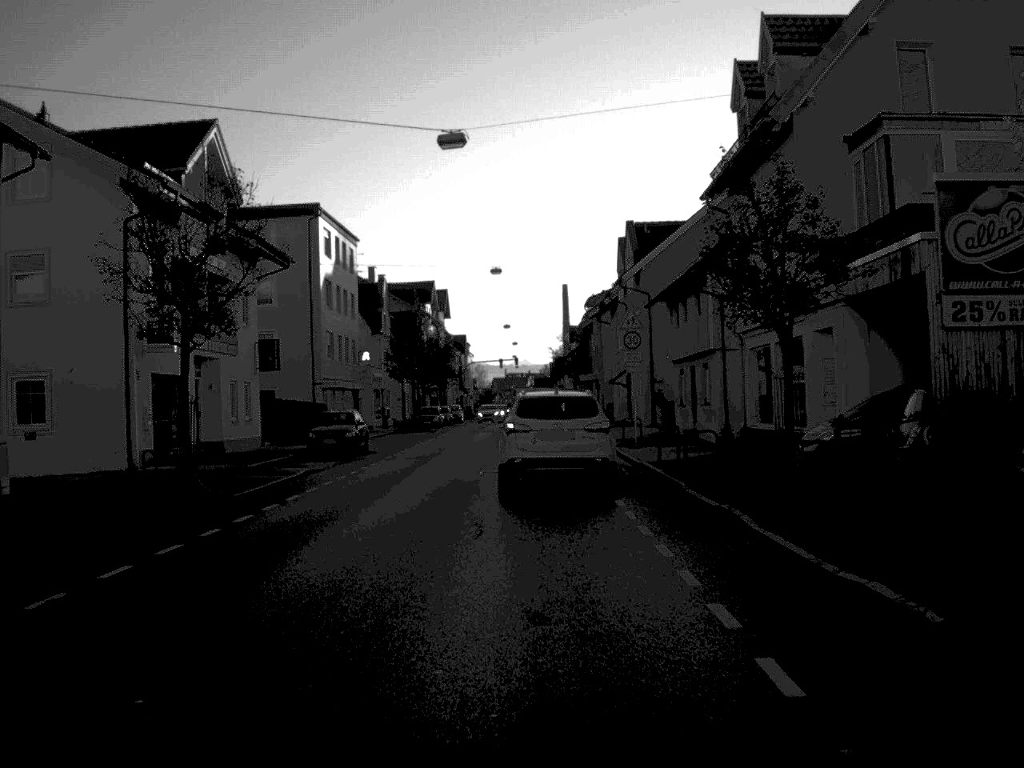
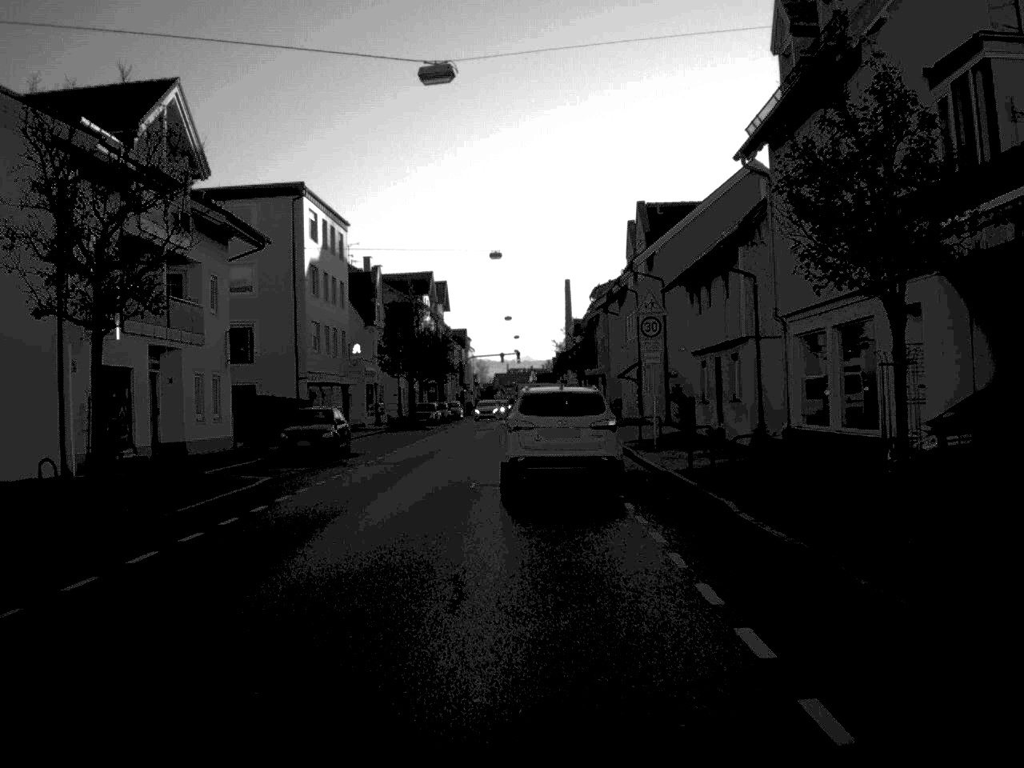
(0.0, +5.1) m; 0°
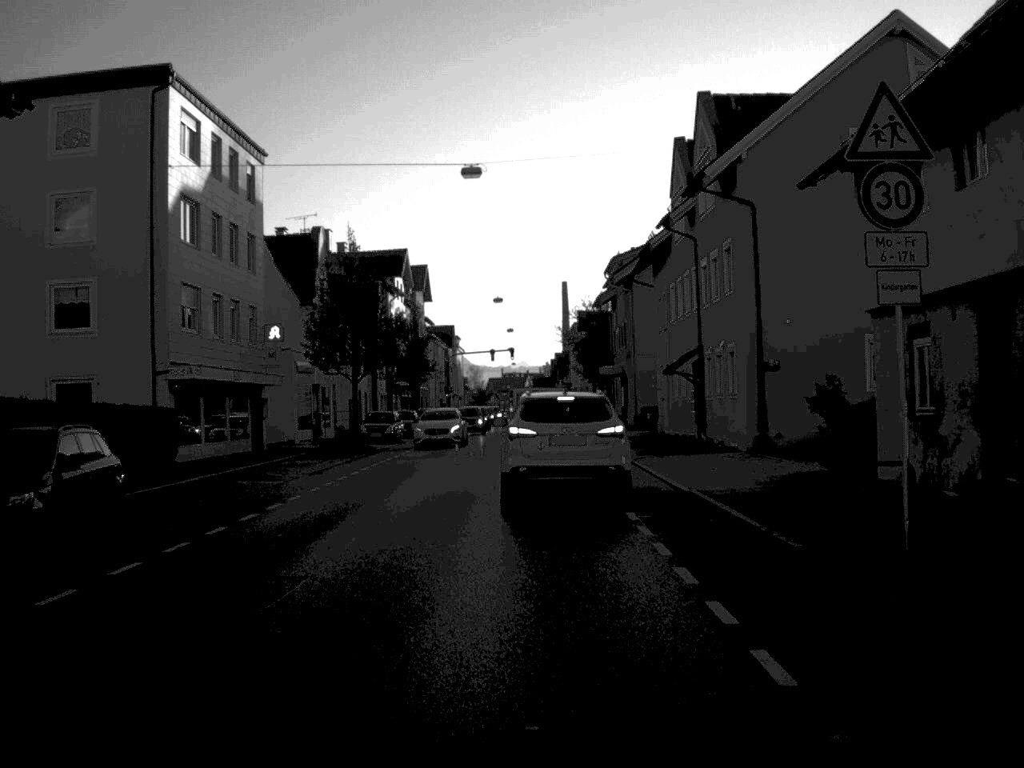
(0.0, +22.3) m; 0°
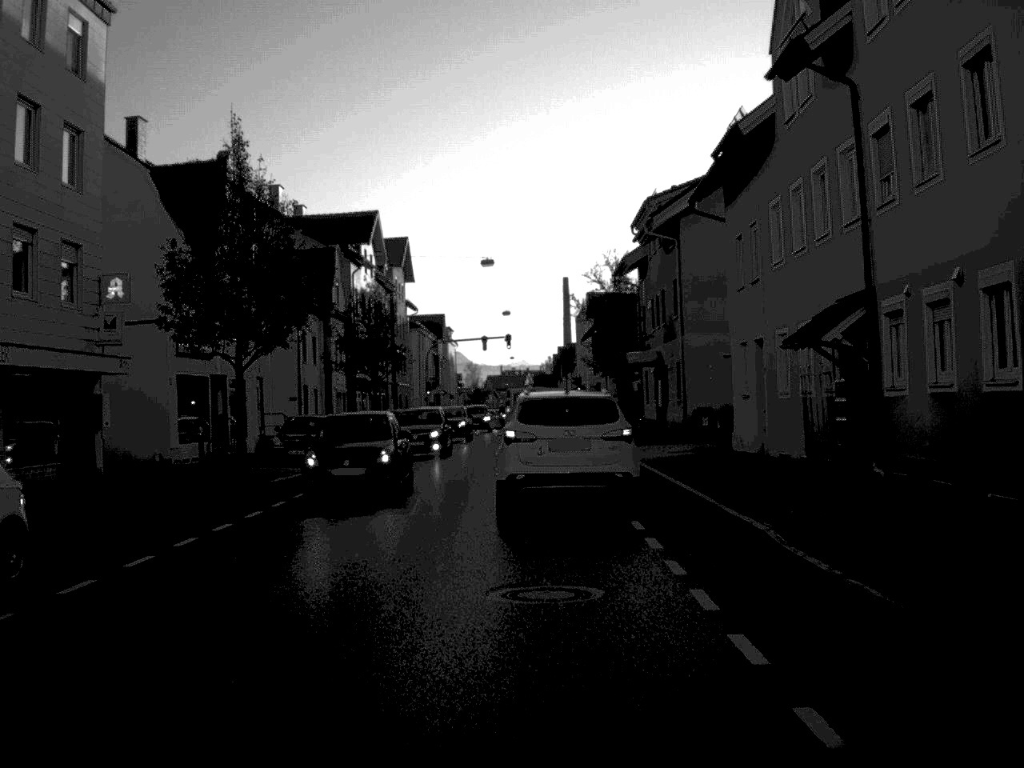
(0.0, +19.3) m; 0°
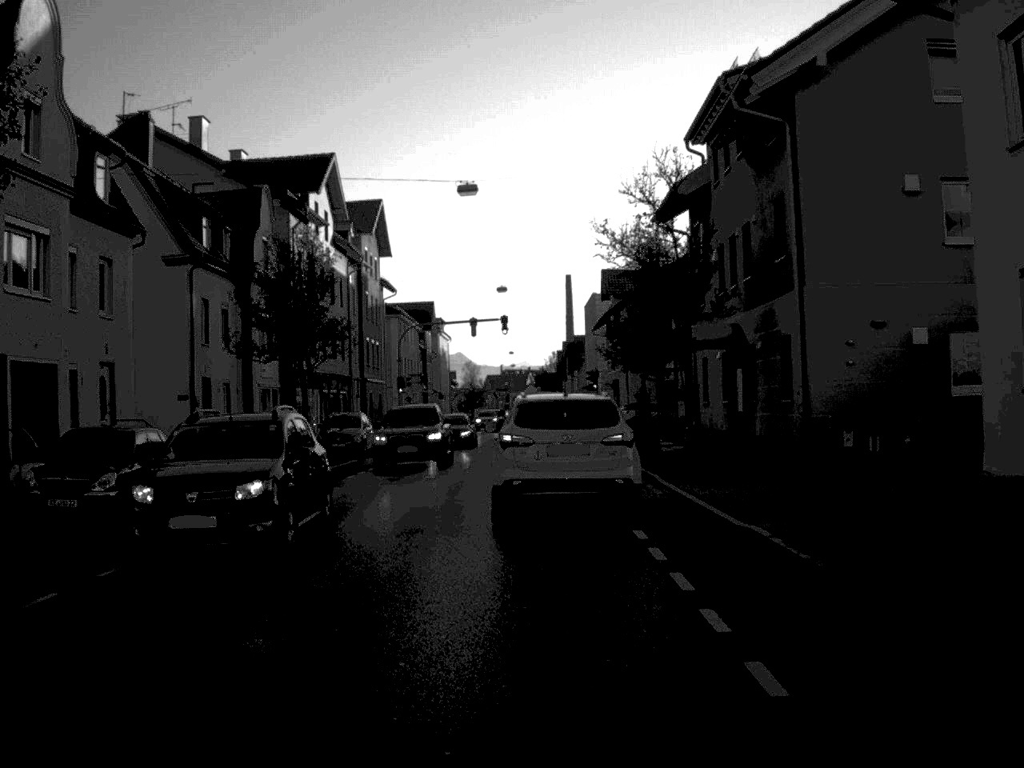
(0.0, +18.7) m; 0°
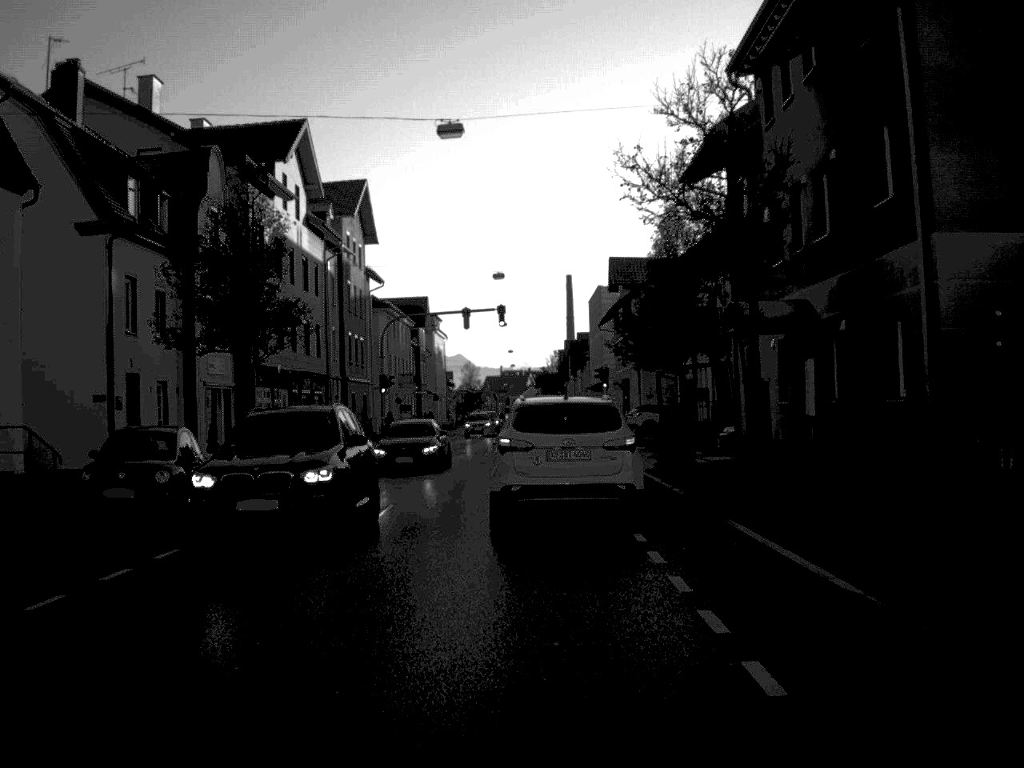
(0.0, +7.9) m; 0°
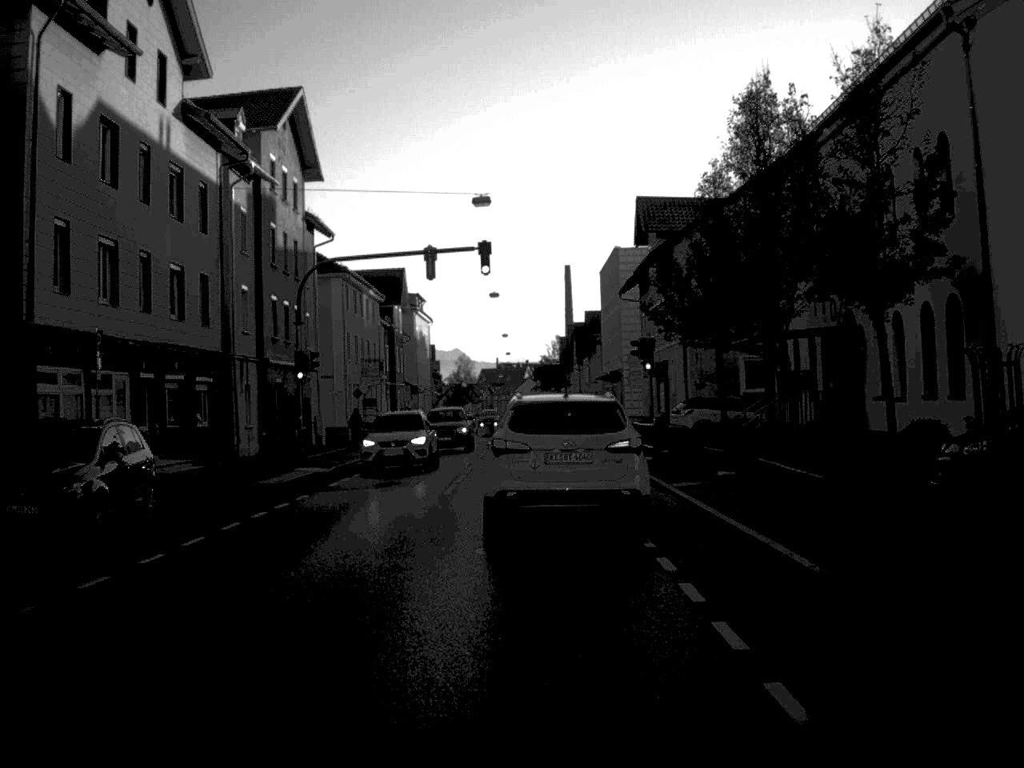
(0.0, +20.5) m; 0°
